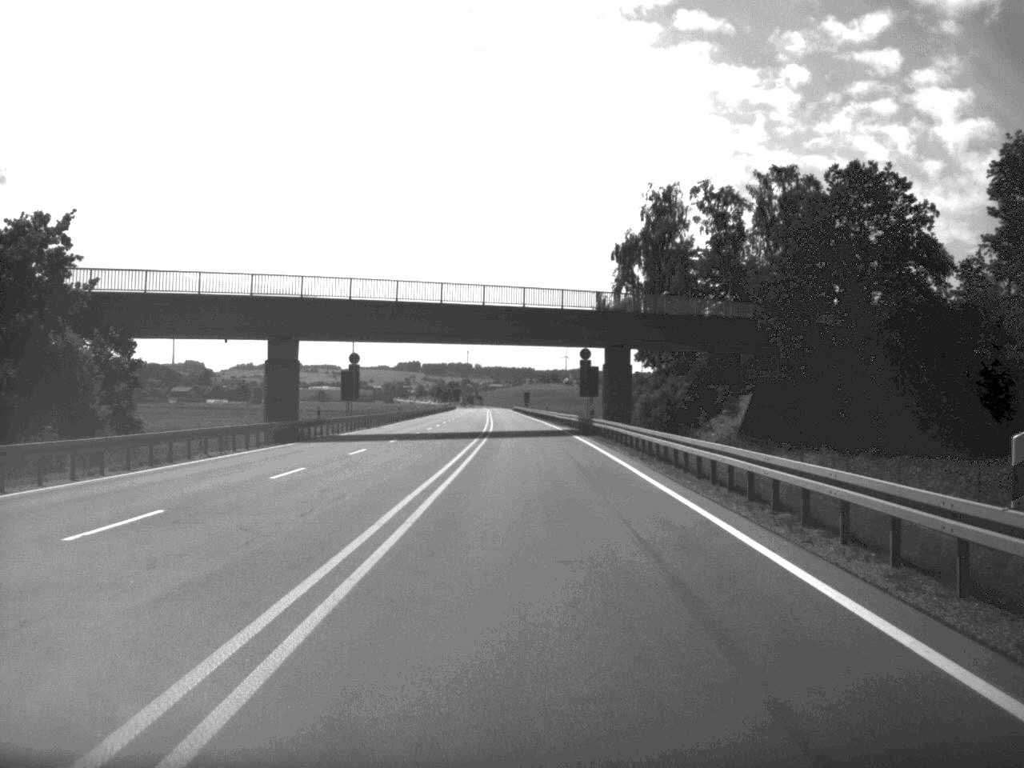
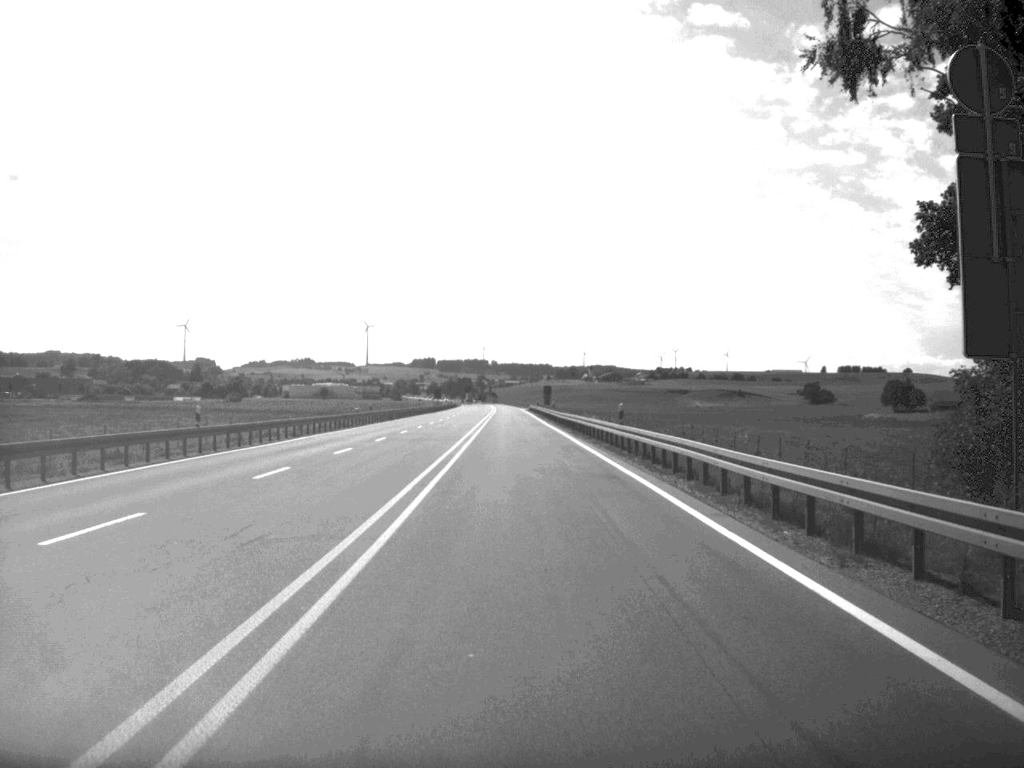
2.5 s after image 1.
(-0.6, +72.3) m; -1°
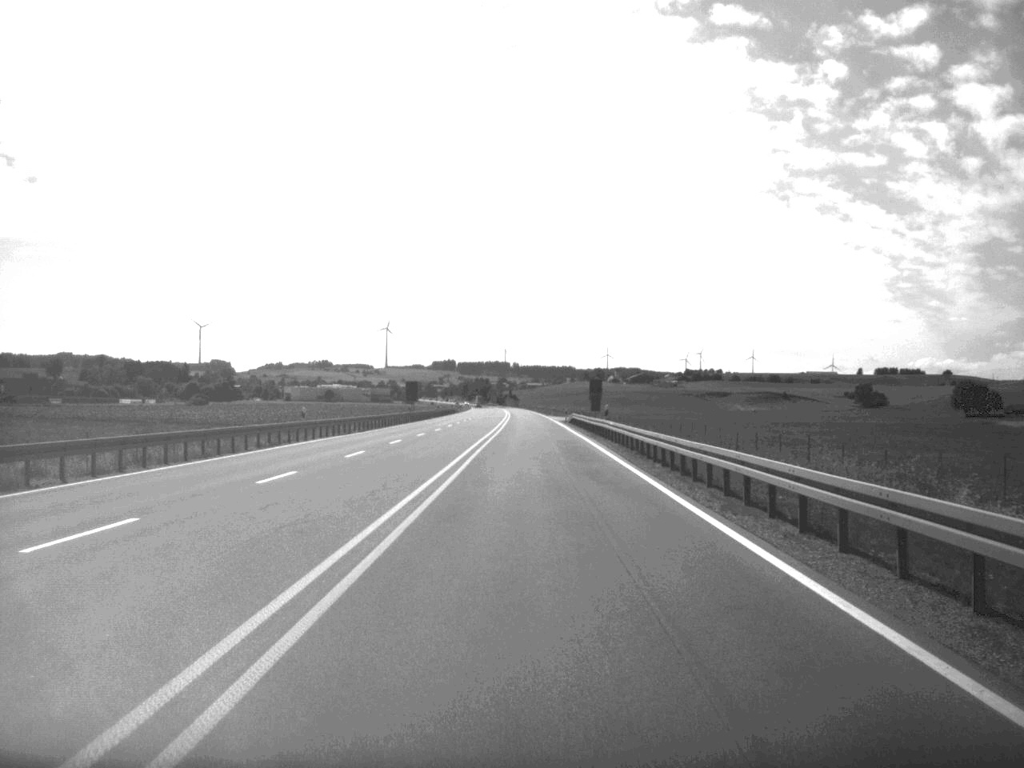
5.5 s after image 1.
(-1.2, +84.6) m; -1°
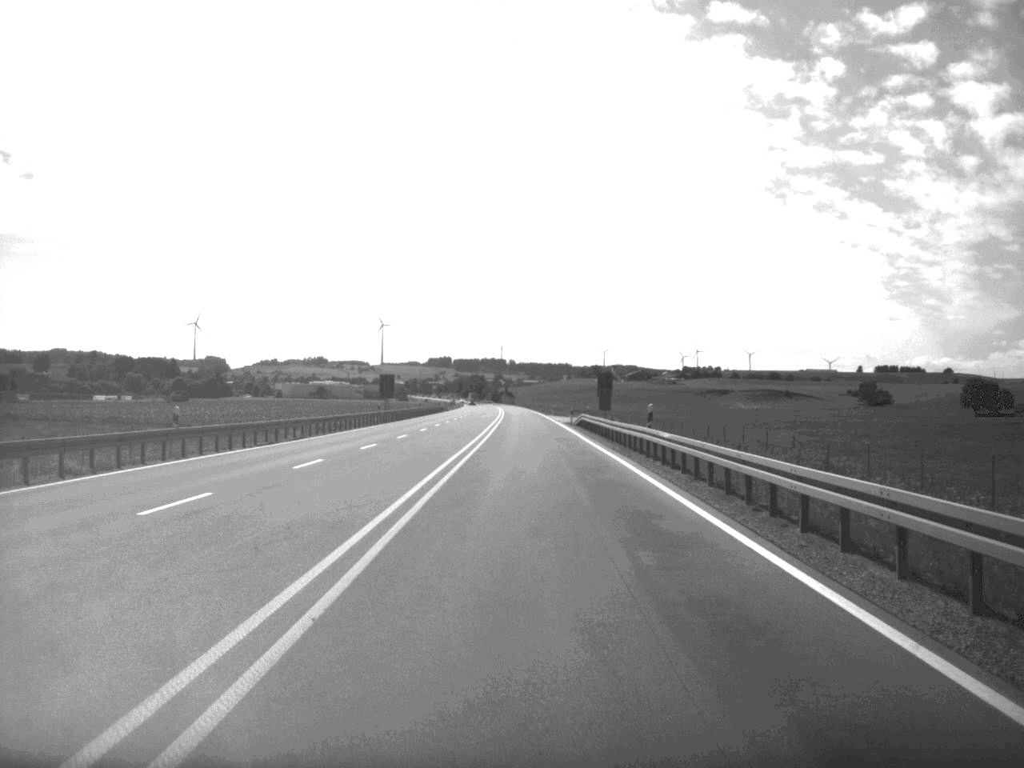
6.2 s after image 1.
(0.0, +19.7) m; 0°
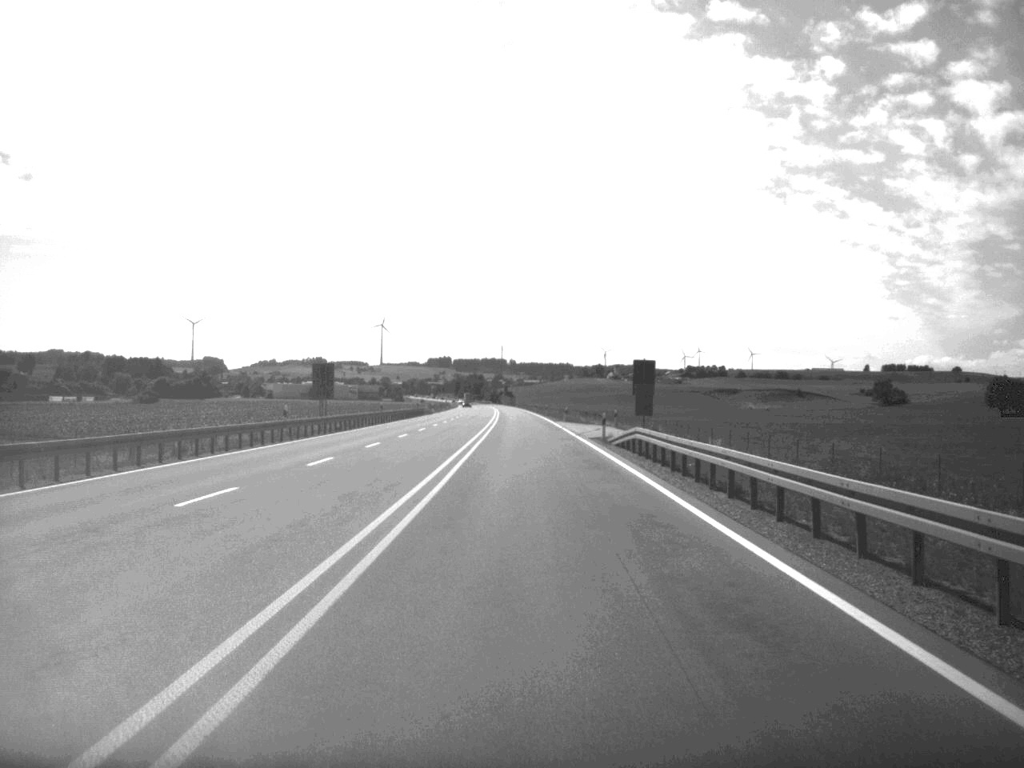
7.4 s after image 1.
(0.0, +33.8) m; 0°
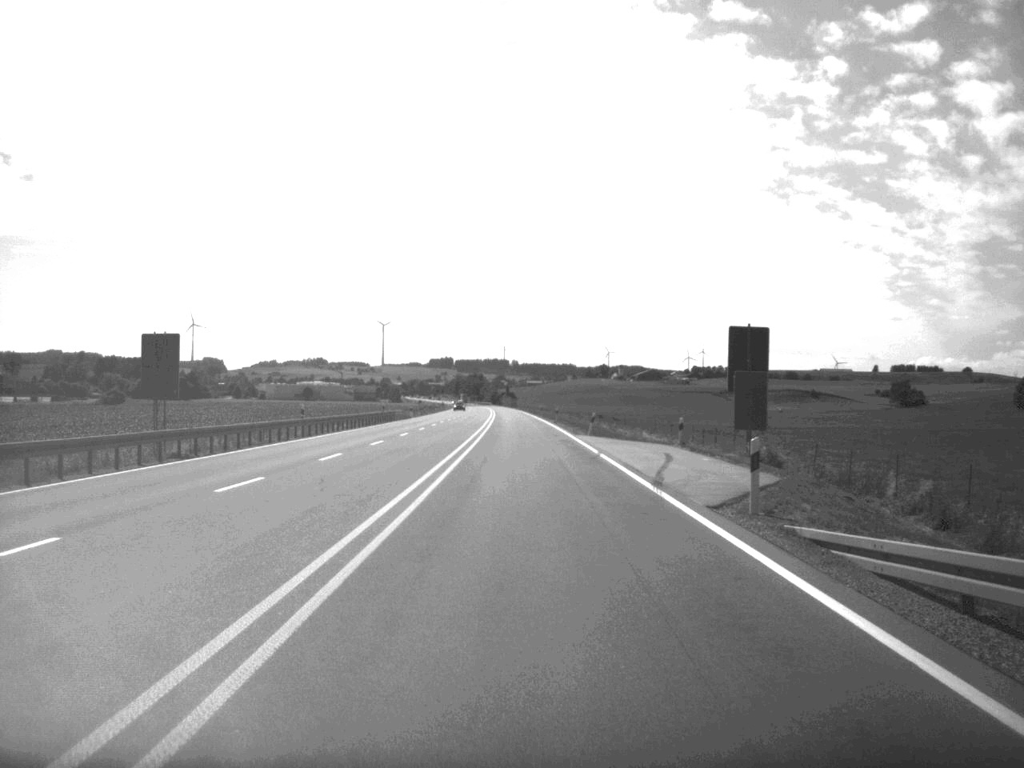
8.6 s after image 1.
(-0.1, +33.0) m; 0°
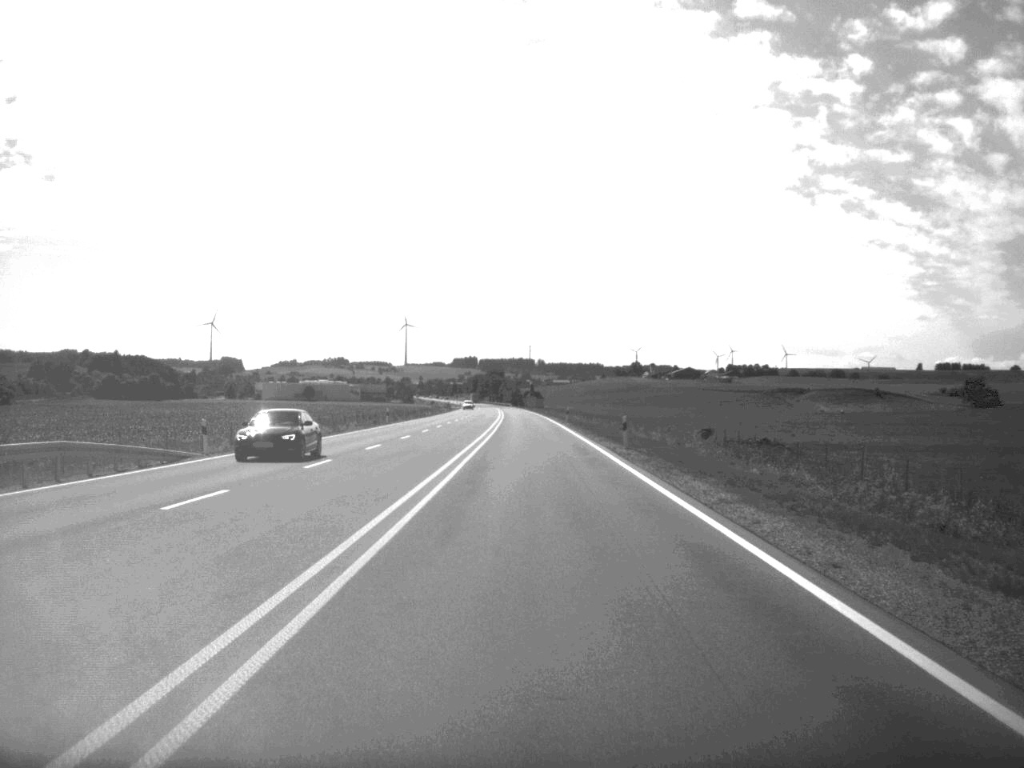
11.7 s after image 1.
(-0.9, +87.3) m; -1°
